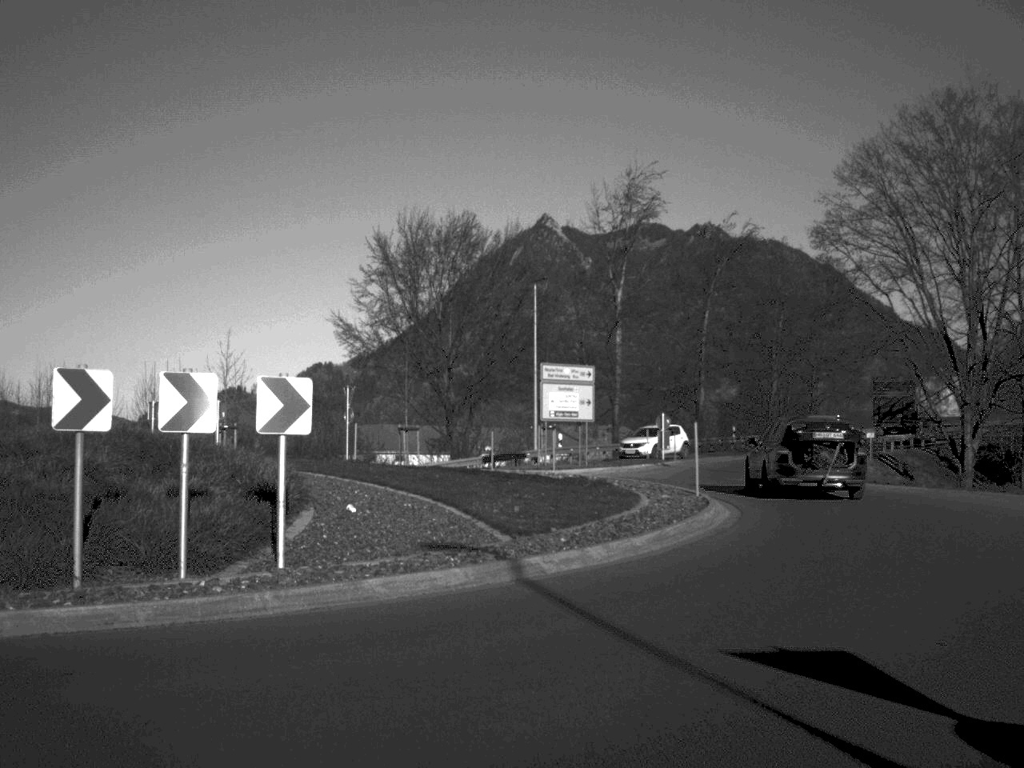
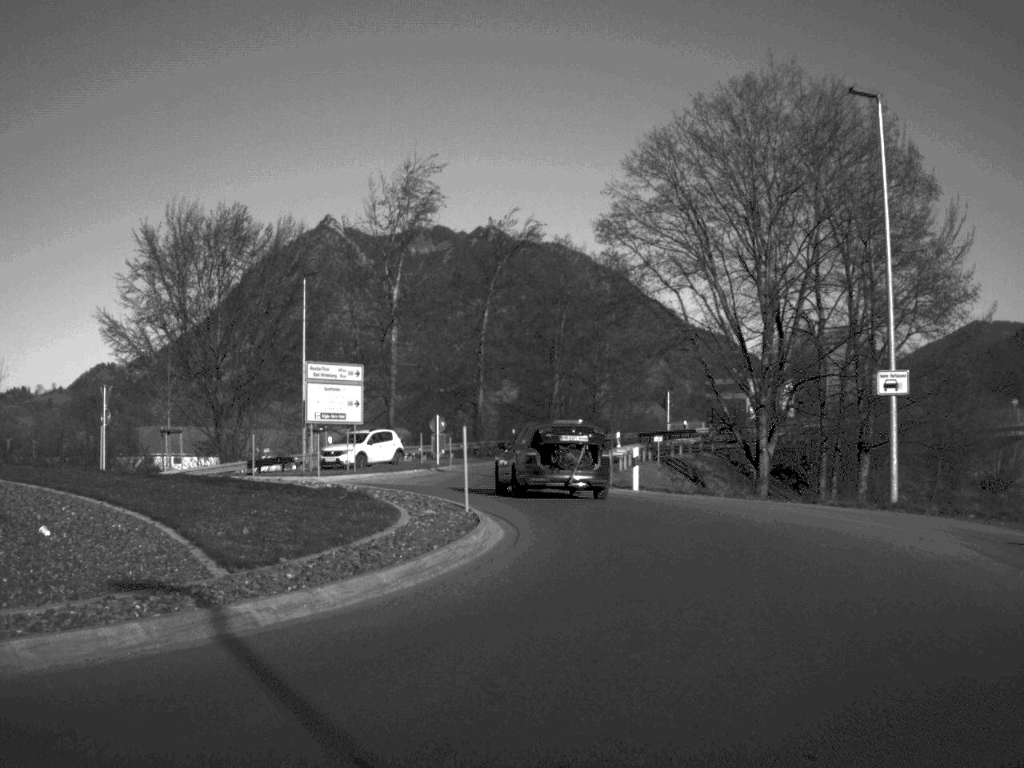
(+0.3, +2.8) m; +10°
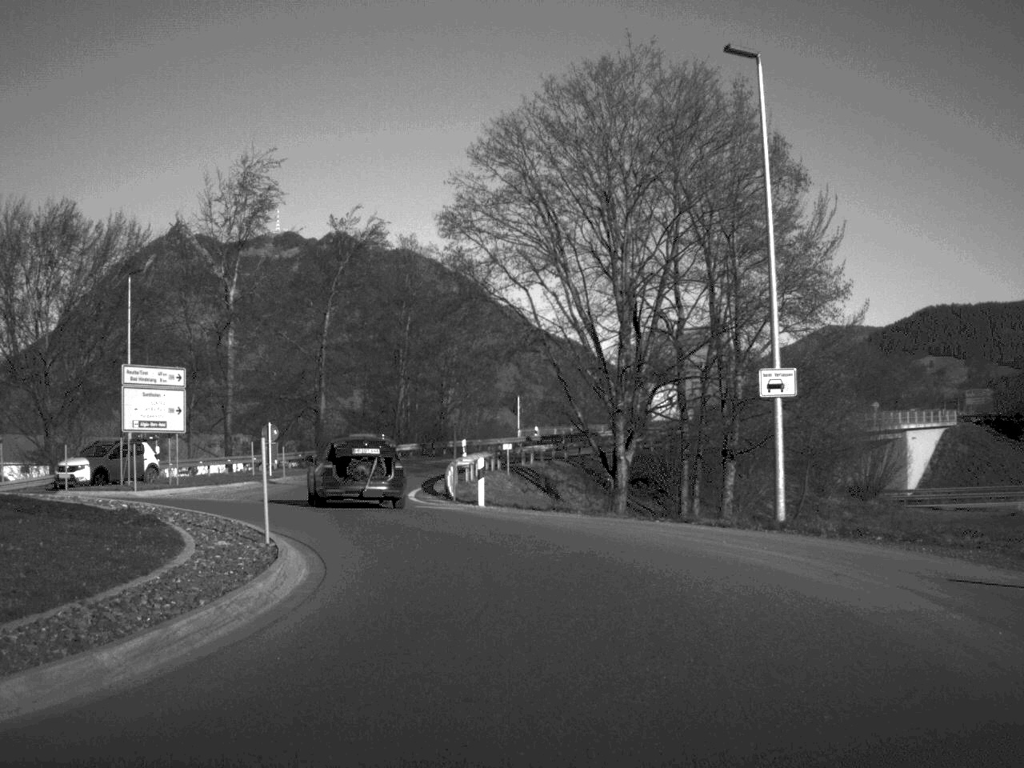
(+0.2, +3.4) m; +6°
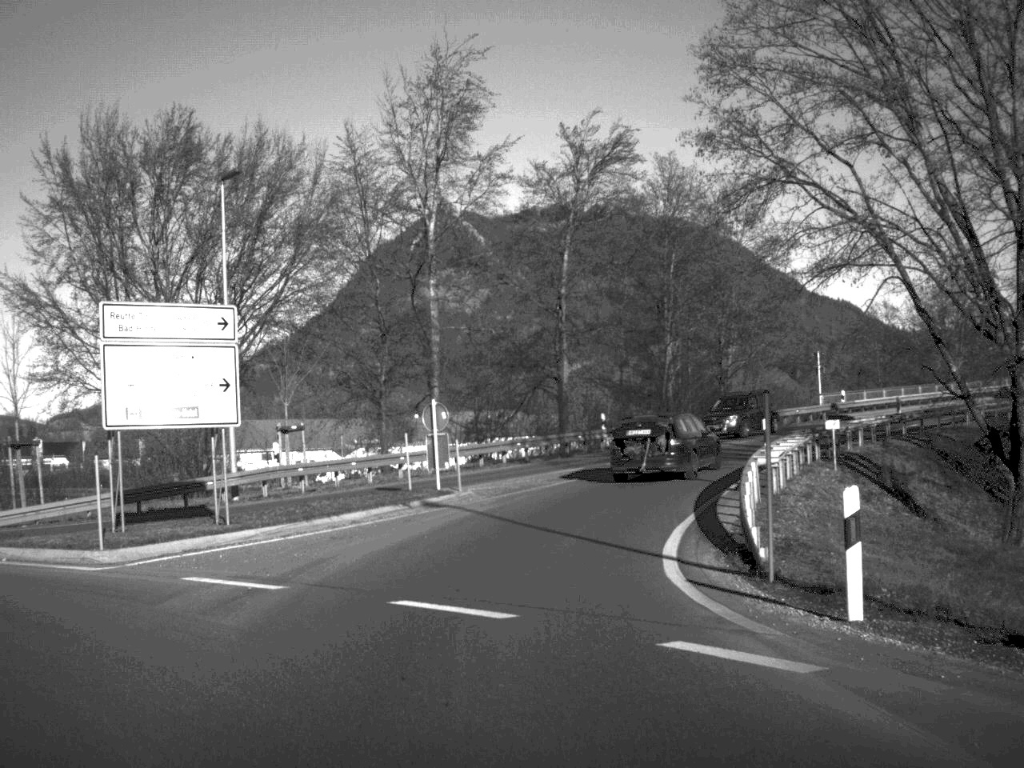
(-1.2, +18.2) m; -13°
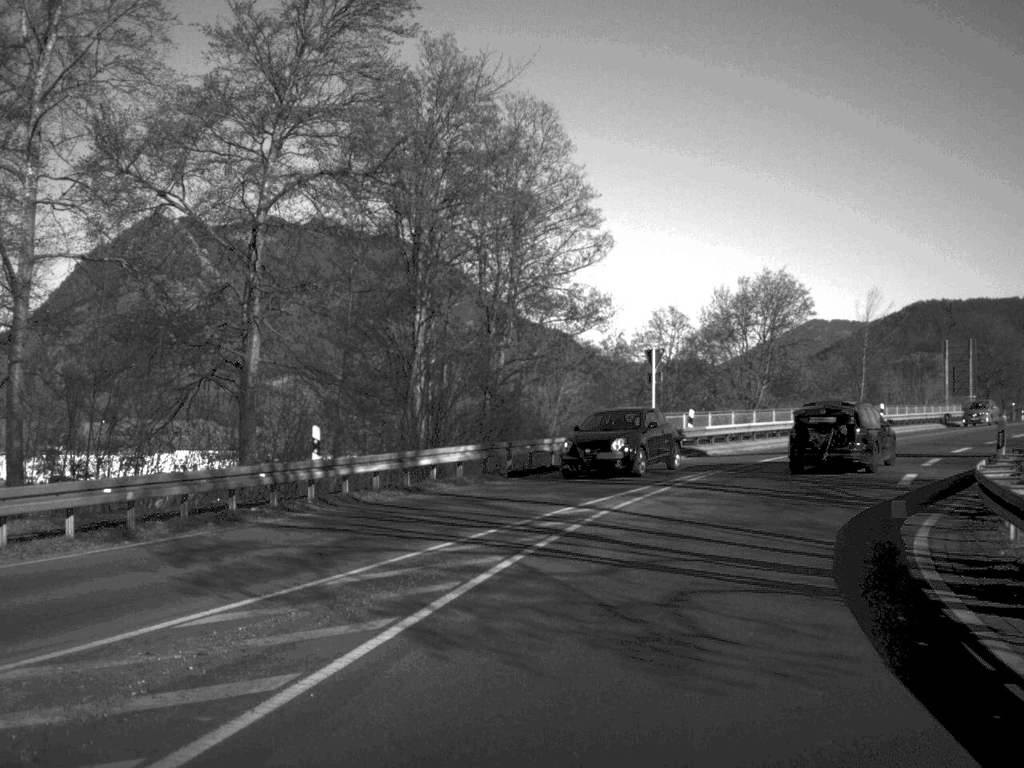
(+1.2, +23.8) m; +14°
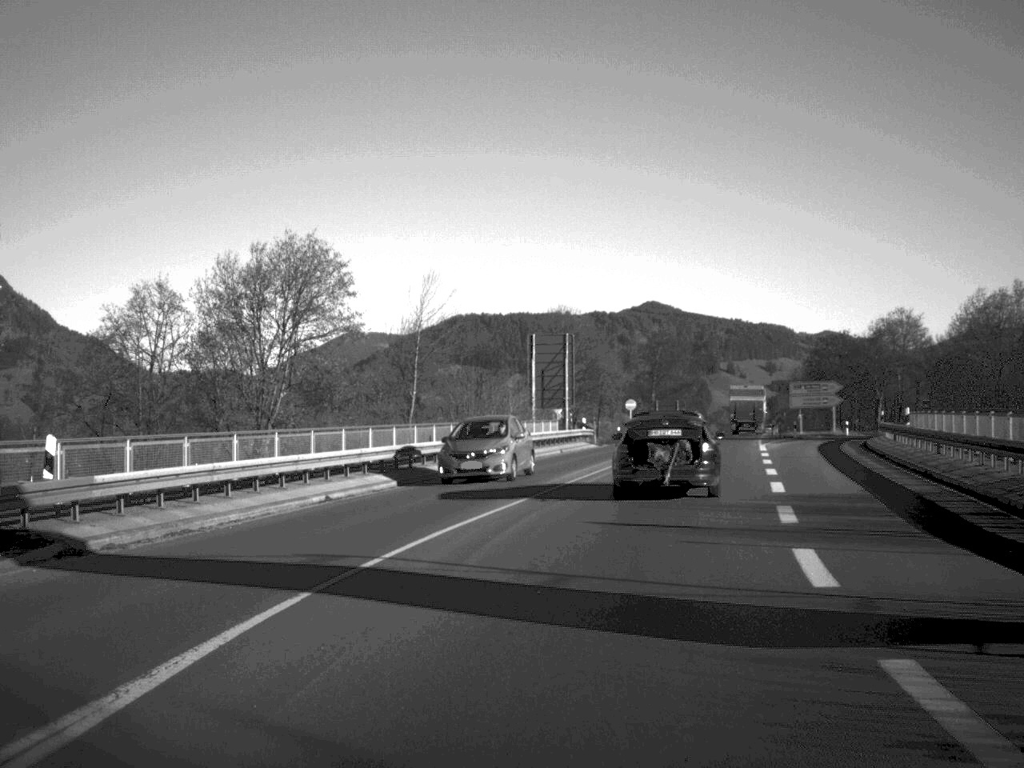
(+4.9, +24.4) m; +20°
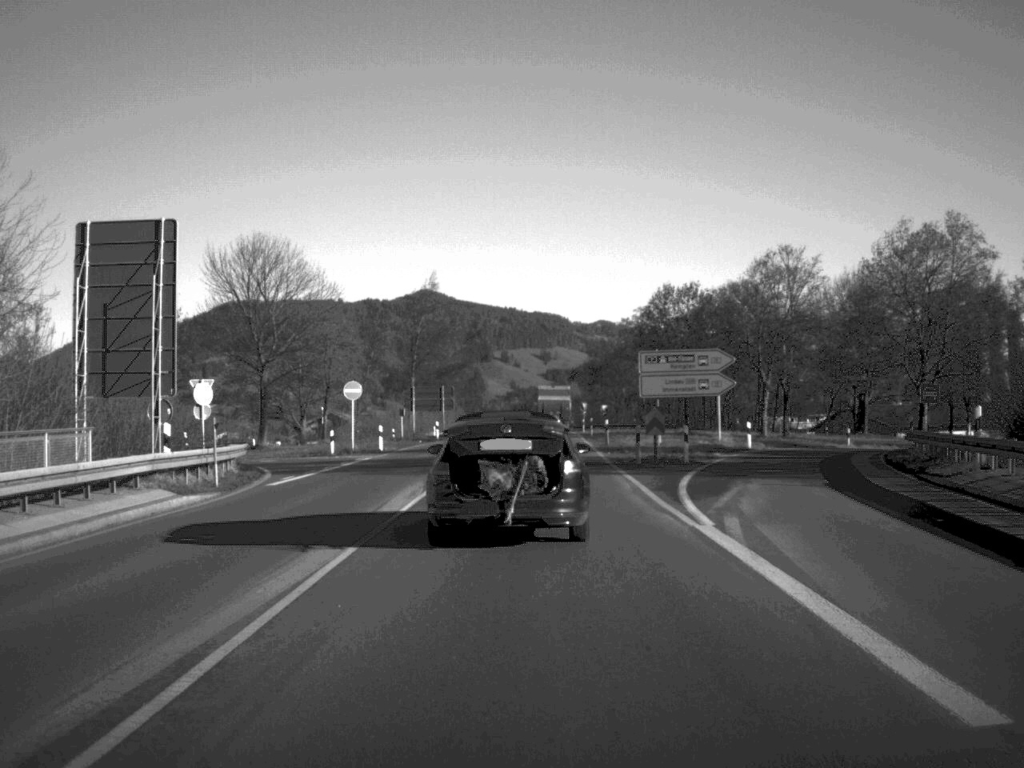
(+5.0, +40.6) m; +10°
